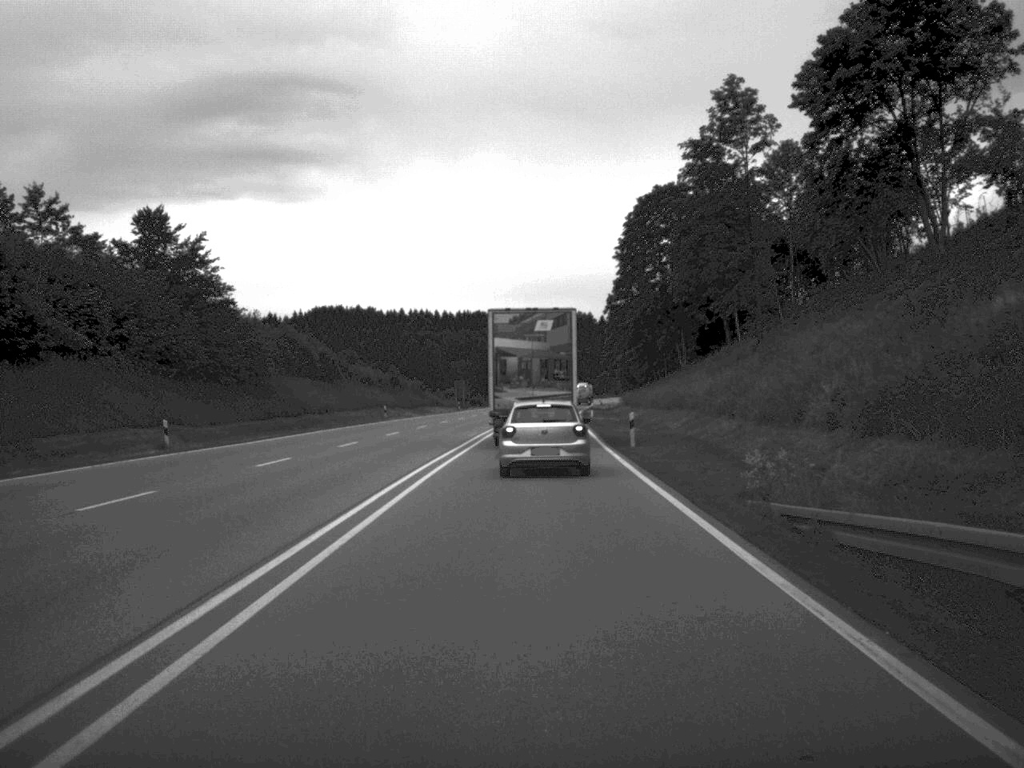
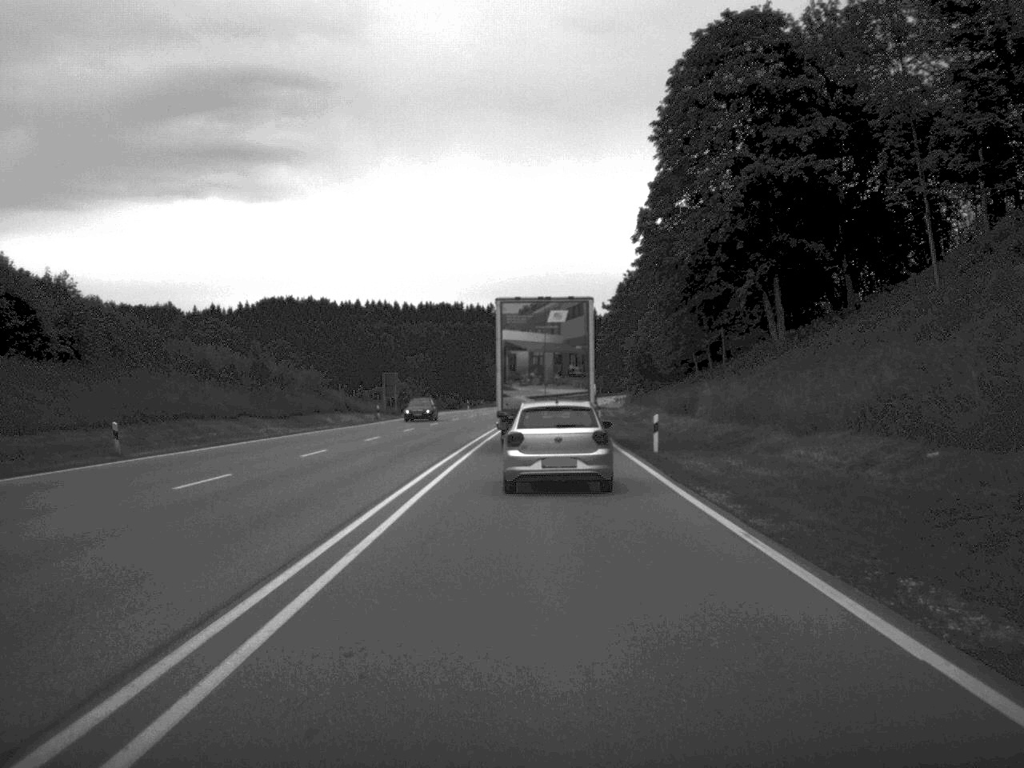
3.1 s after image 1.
(+0.3, +54.7) m; +1°
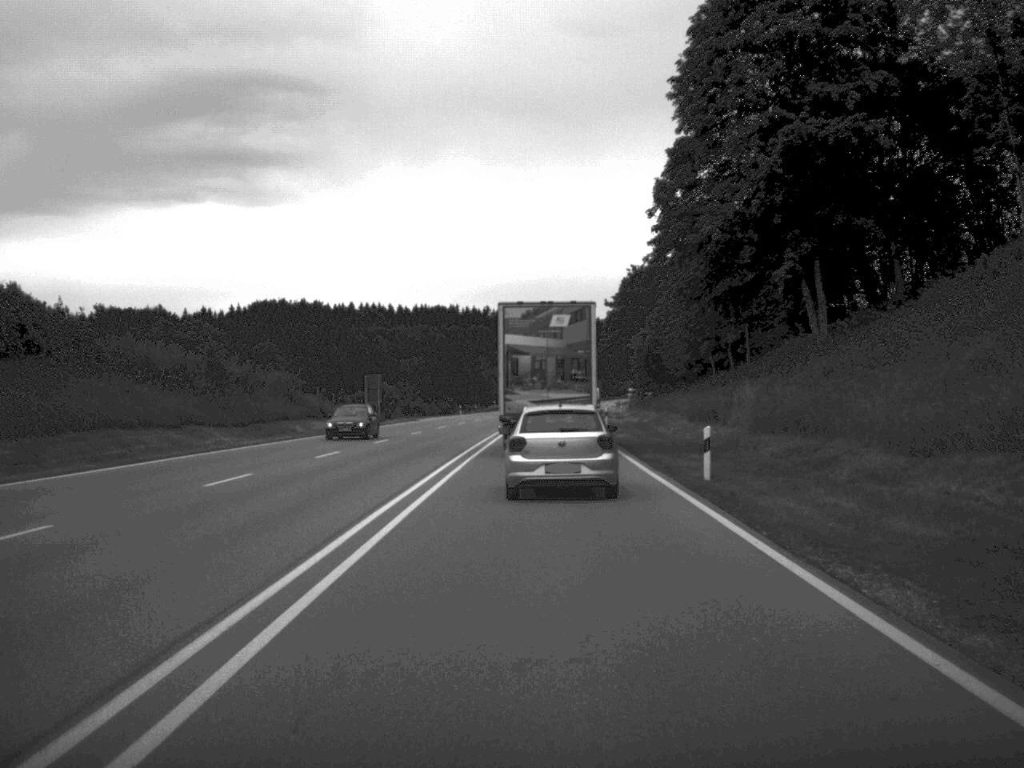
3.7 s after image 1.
(0.0, +9.9) m; 0°
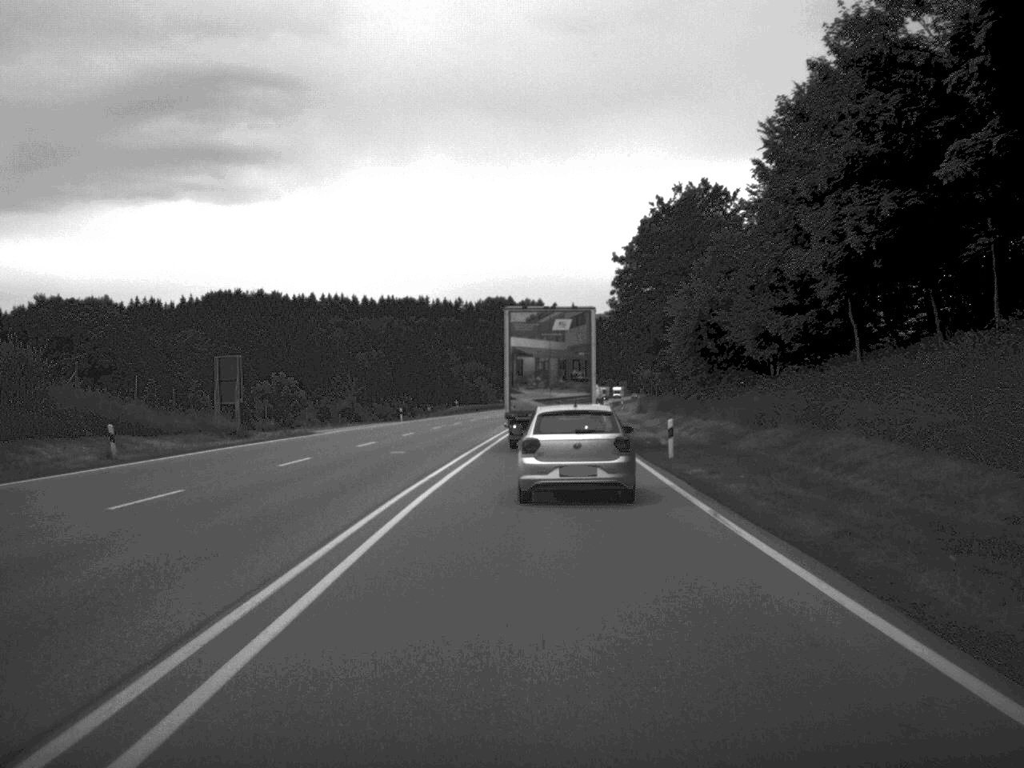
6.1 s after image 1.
(+0.3, +40.7) m; +1°
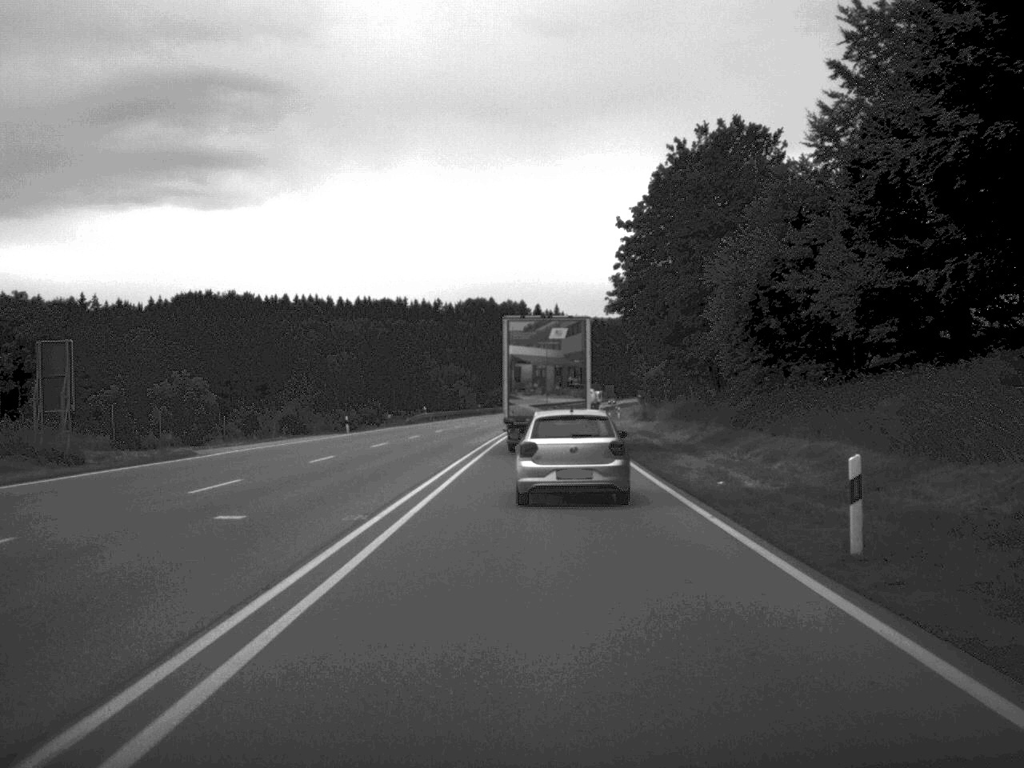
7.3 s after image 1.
(+0.1, +19.1) m; +1°
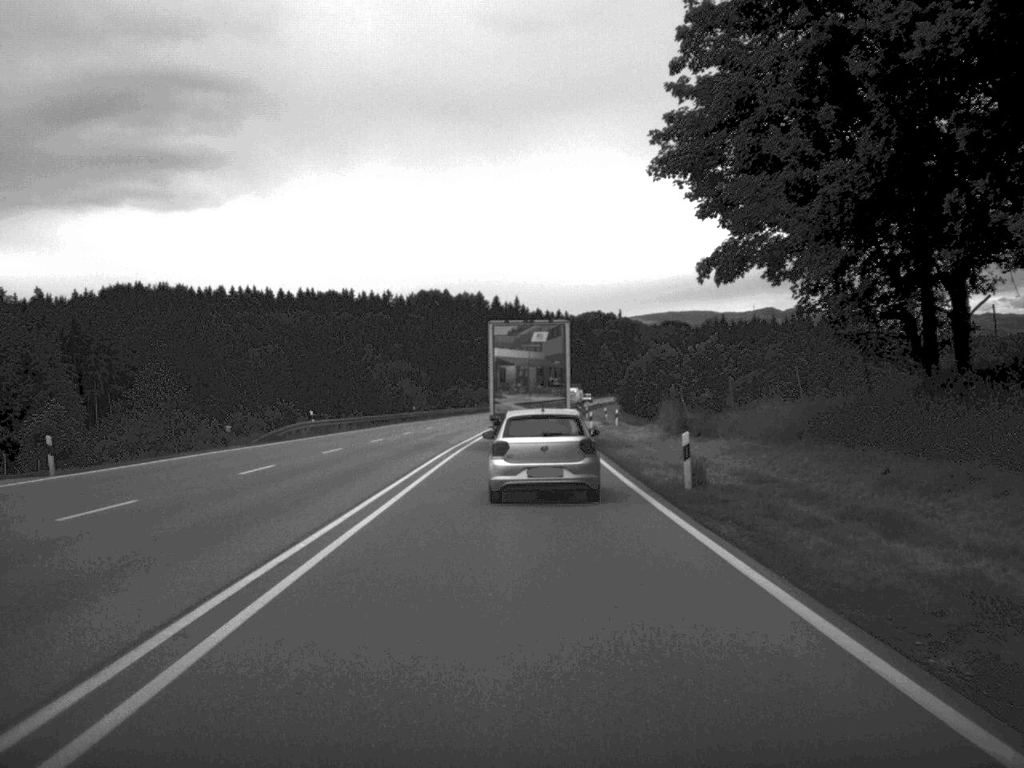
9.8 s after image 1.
(+0.6, +40.4) m; +2°
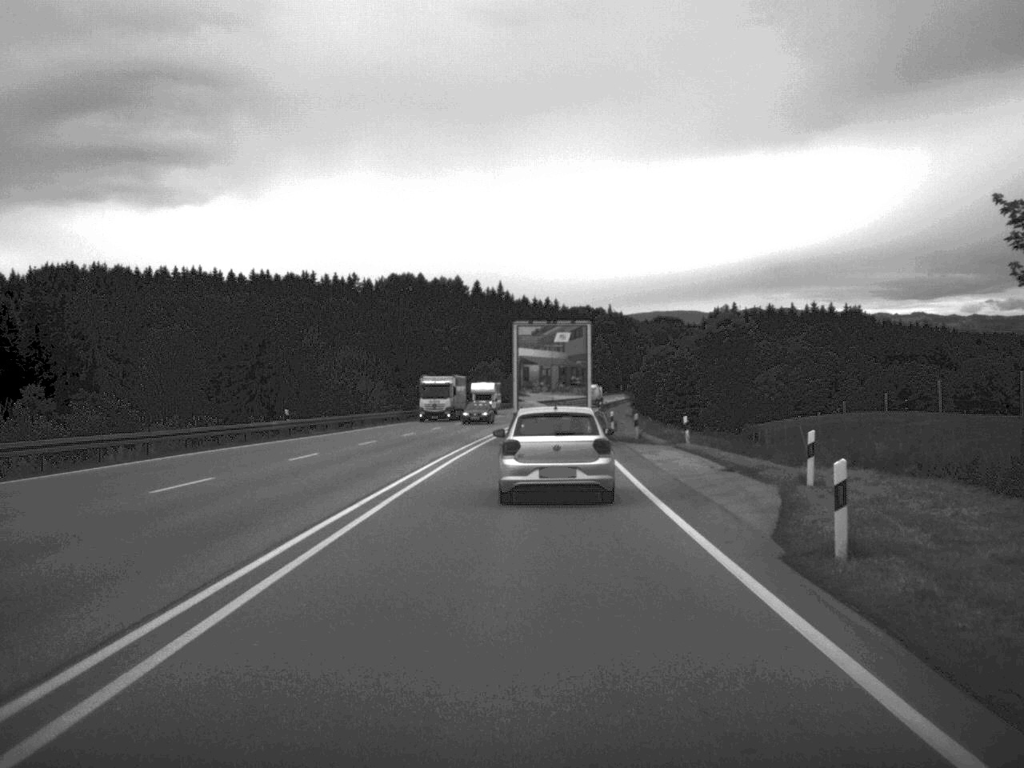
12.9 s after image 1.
(+0.2, +54.2) m; +1°
